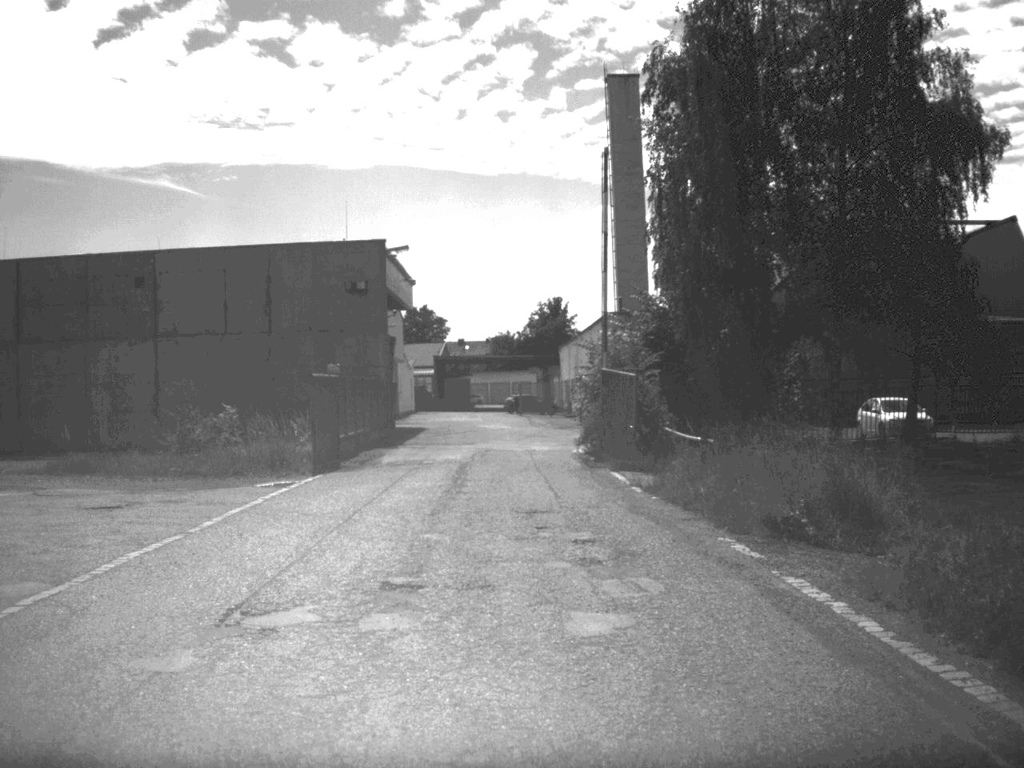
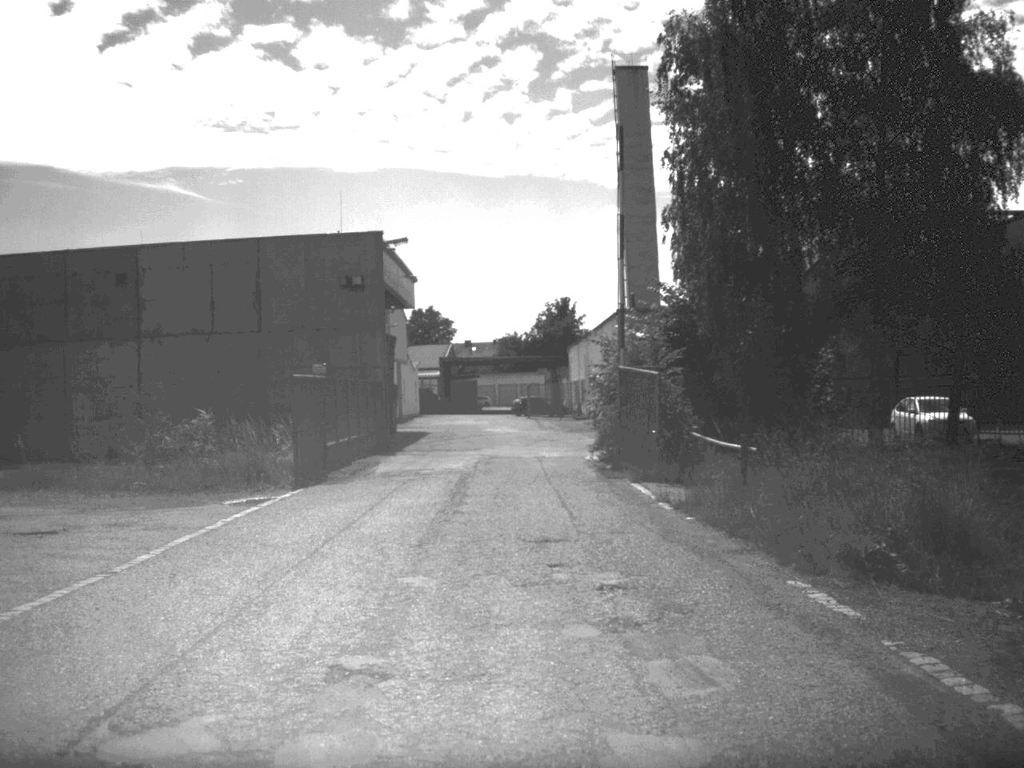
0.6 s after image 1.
(0.0, +3.2) m; 0°
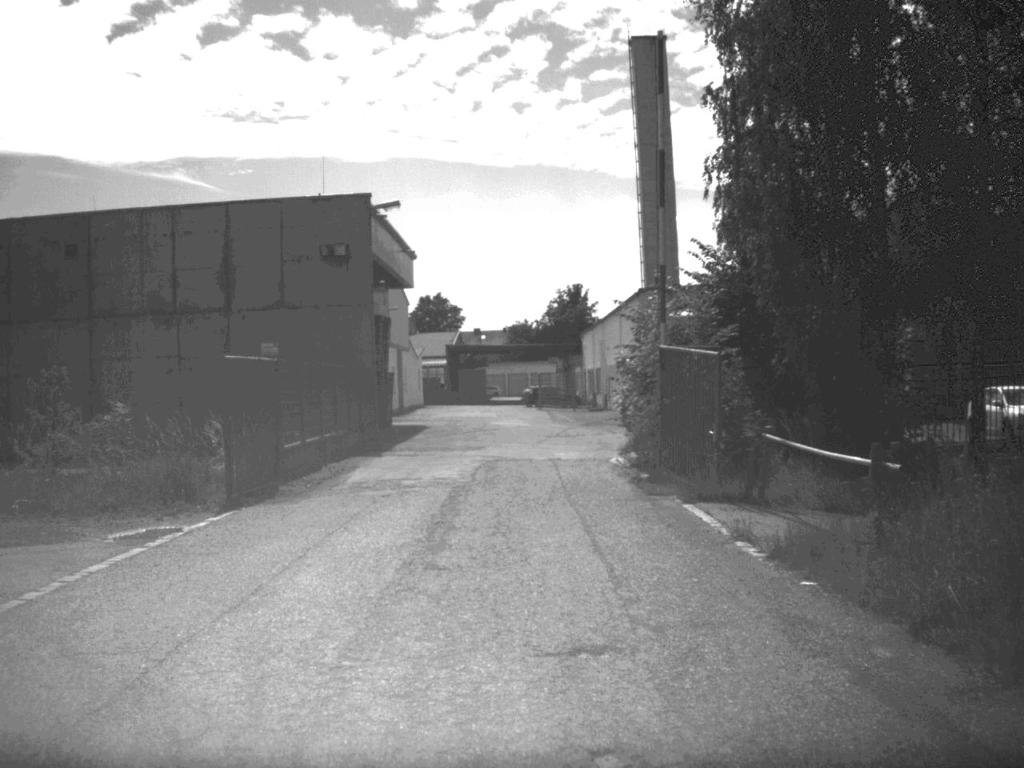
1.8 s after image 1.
(0.0, +6.5) m; -1°
